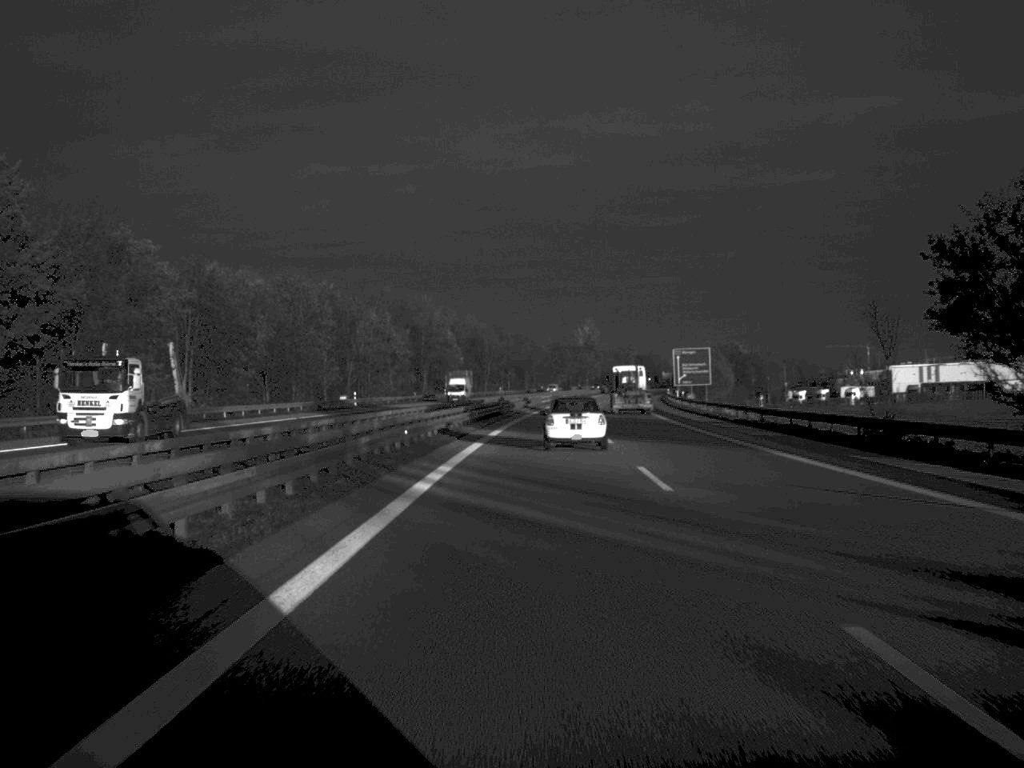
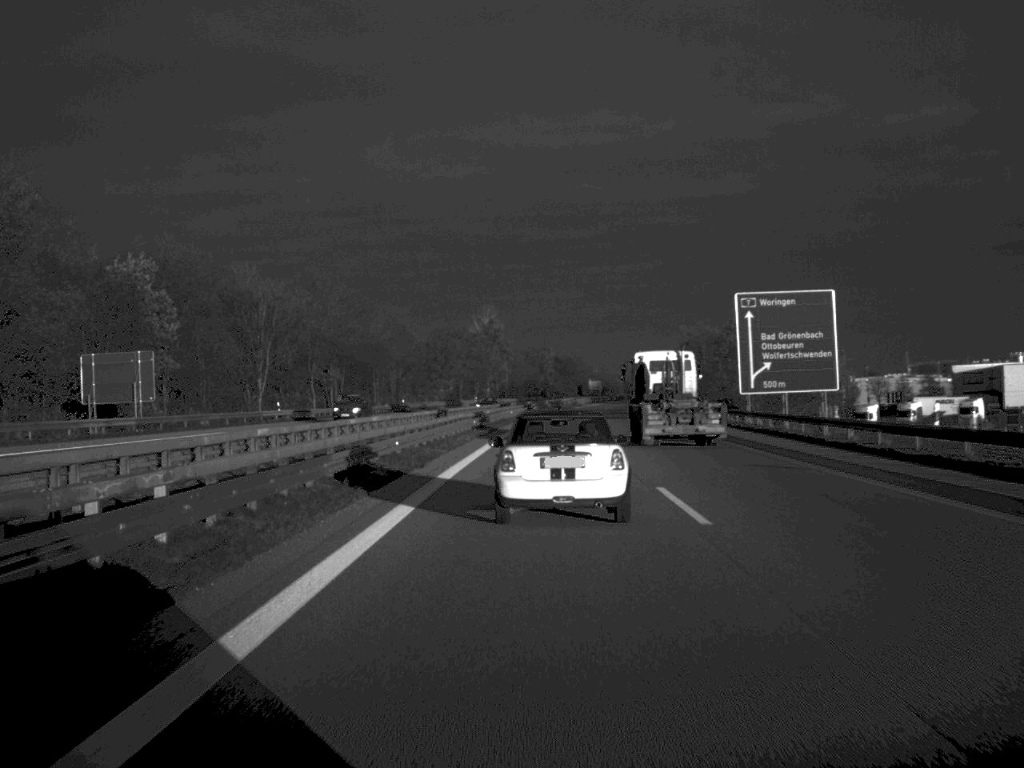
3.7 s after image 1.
(+5.3, +128.8) m; +5°
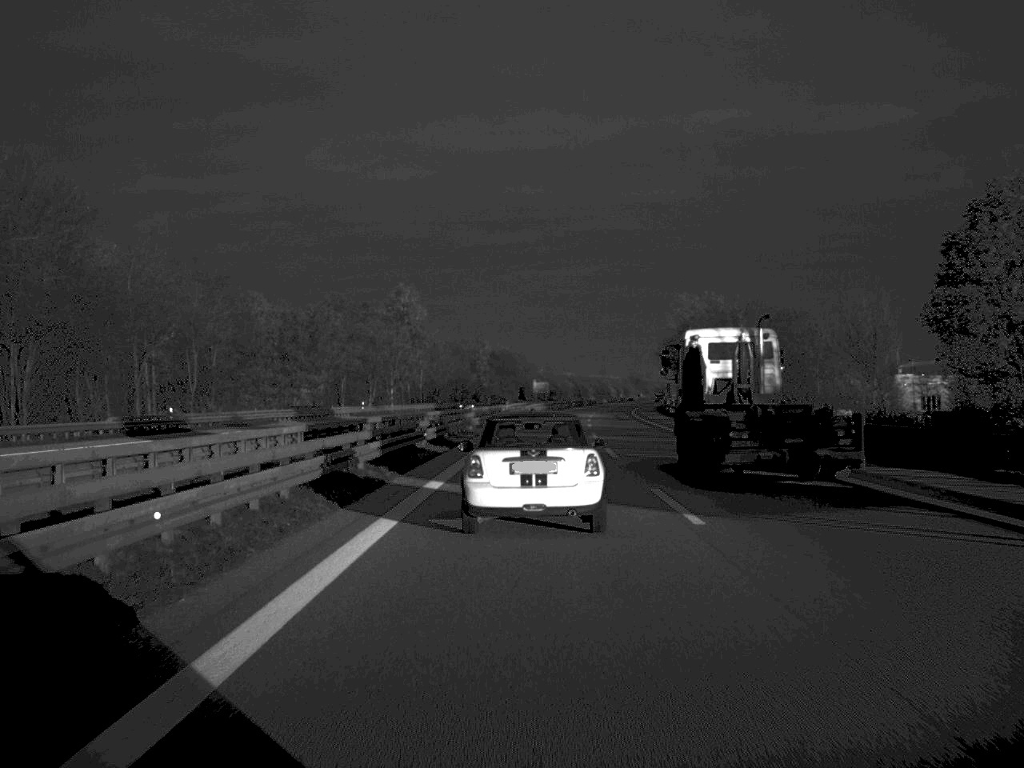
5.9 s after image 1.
(+1.7, +71.9) m; +3°
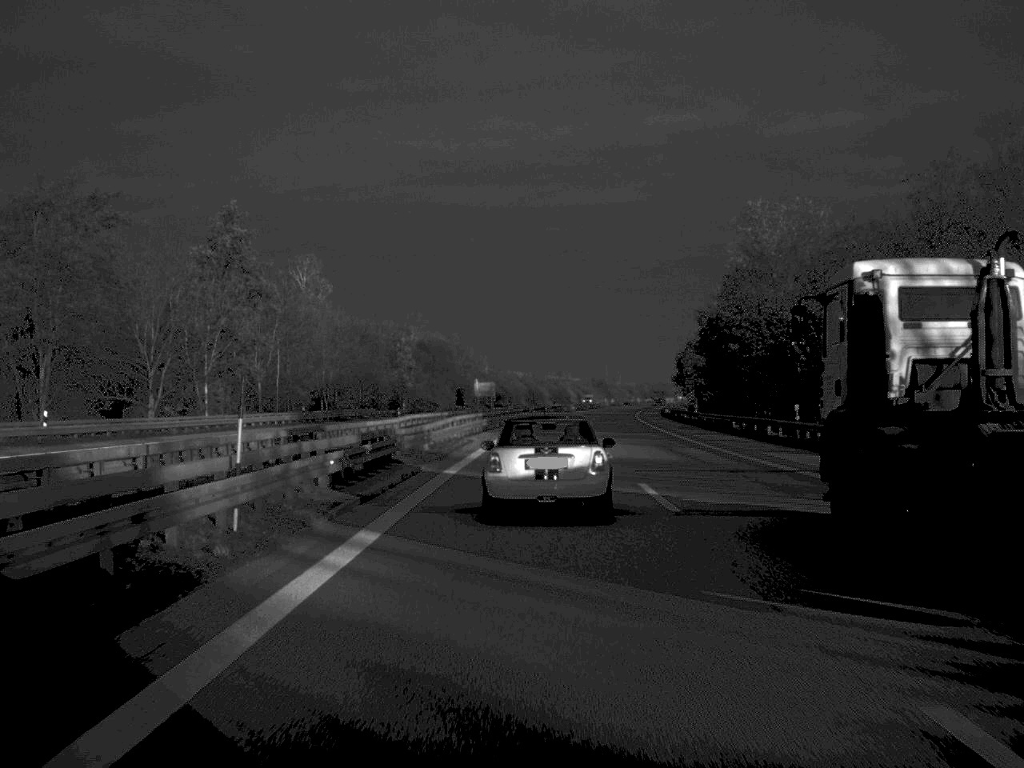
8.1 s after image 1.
(+1.3, +68.6) m; +2°
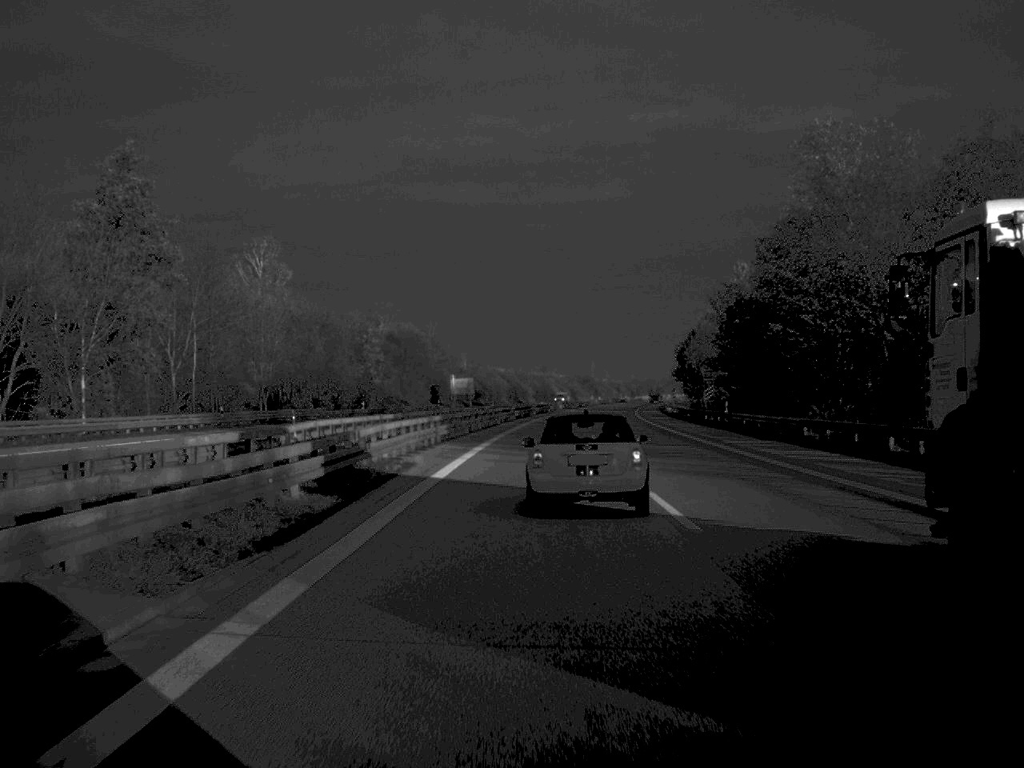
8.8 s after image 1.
(+0.1, +20.7) m; +1°
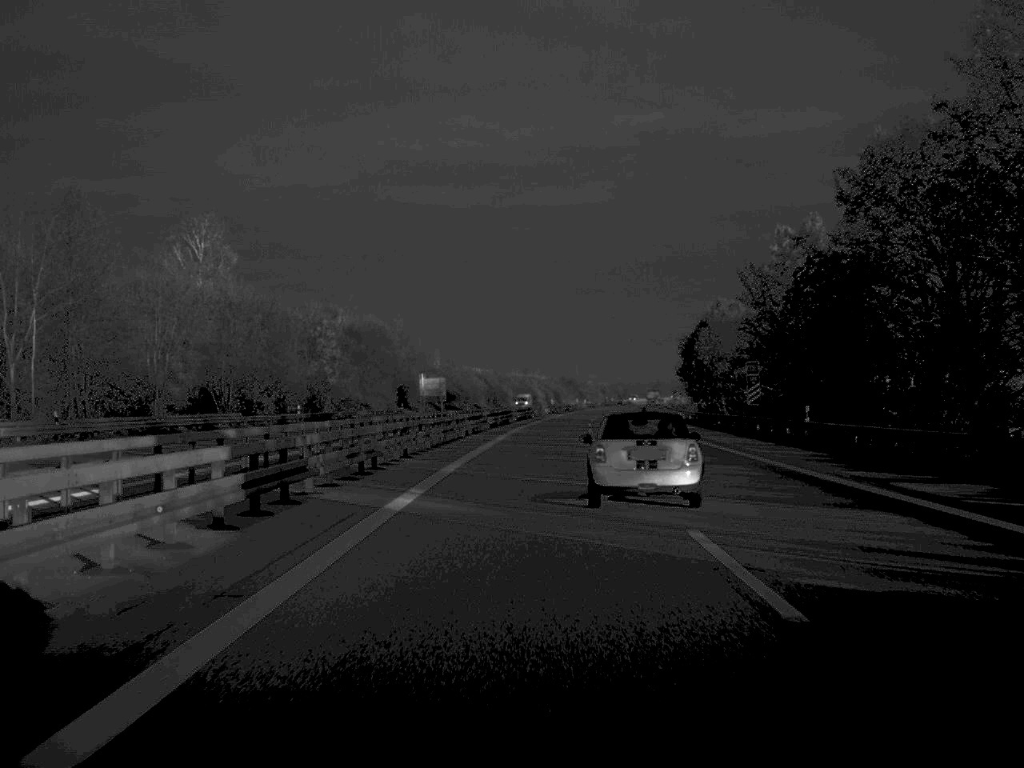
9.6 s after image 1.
(+0.2, +24.9) m; +1°
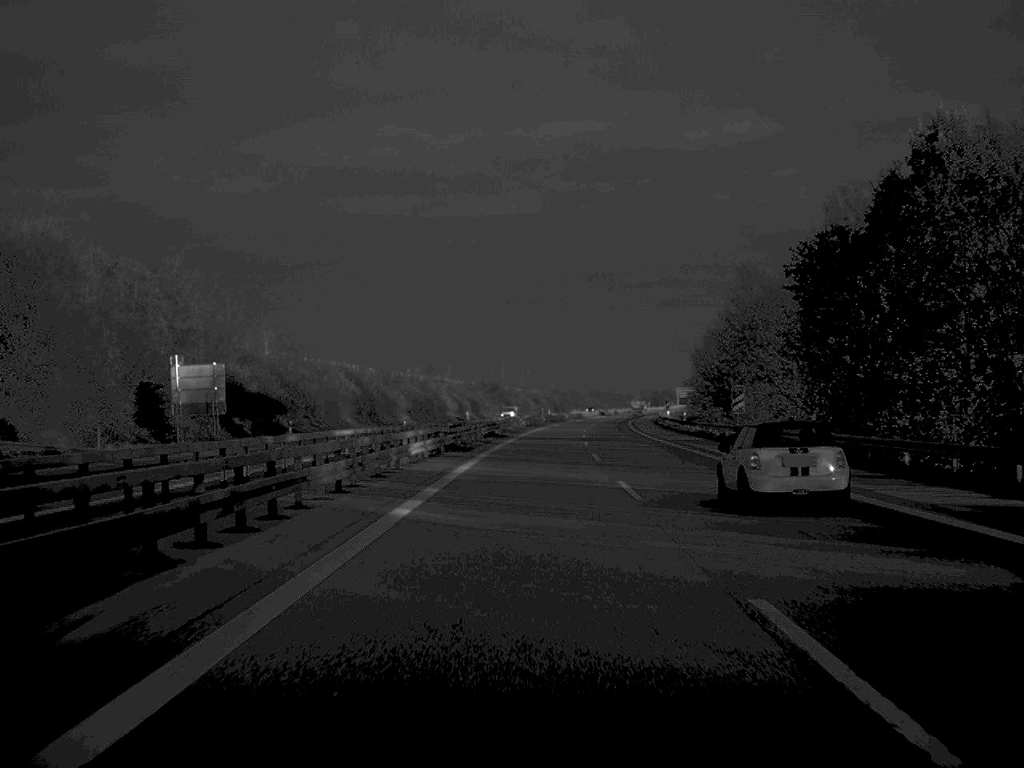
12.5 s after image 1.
(+2.9, +93.7) m; +3°
